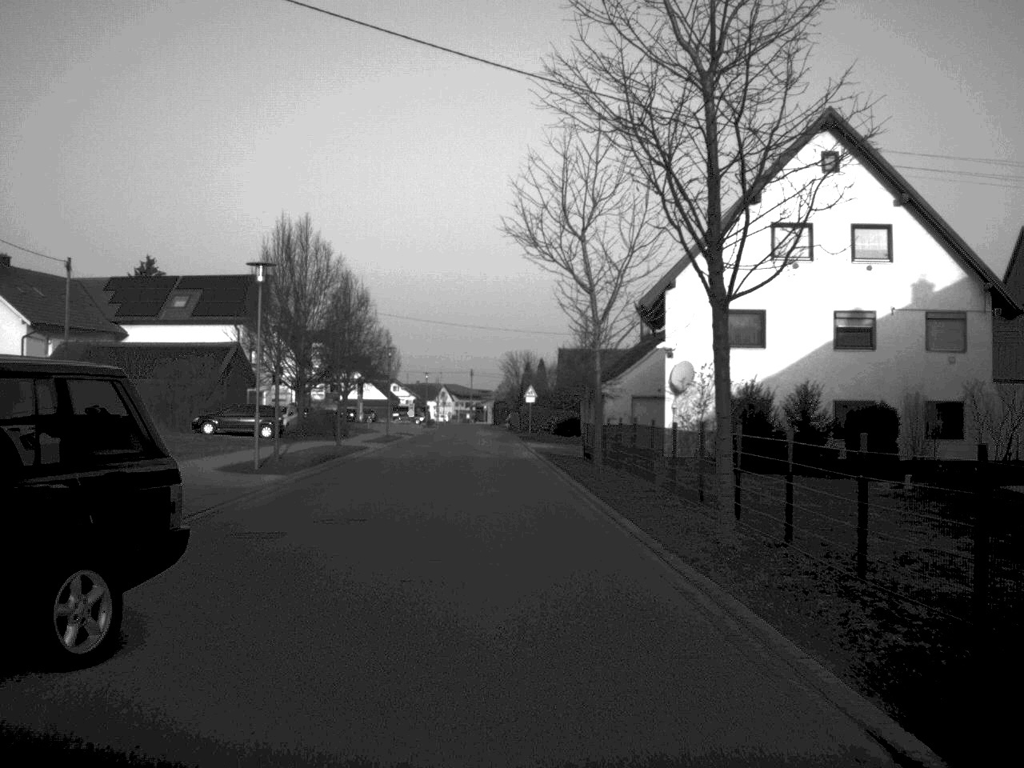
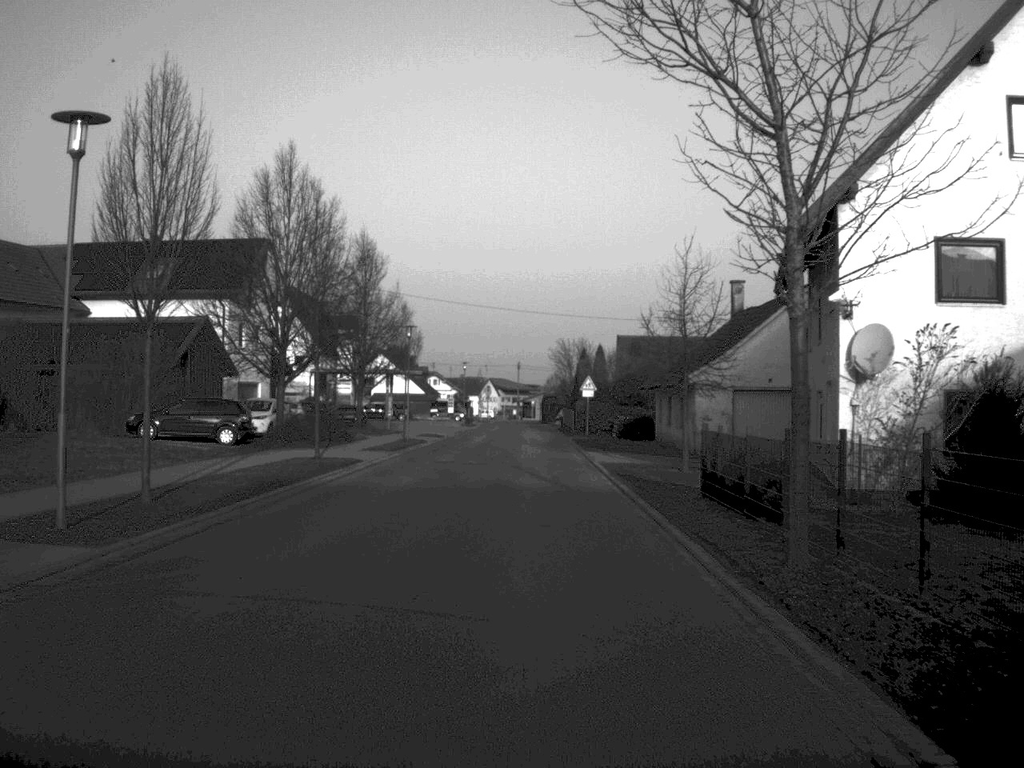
(-0.3, +15.9) m; -2°
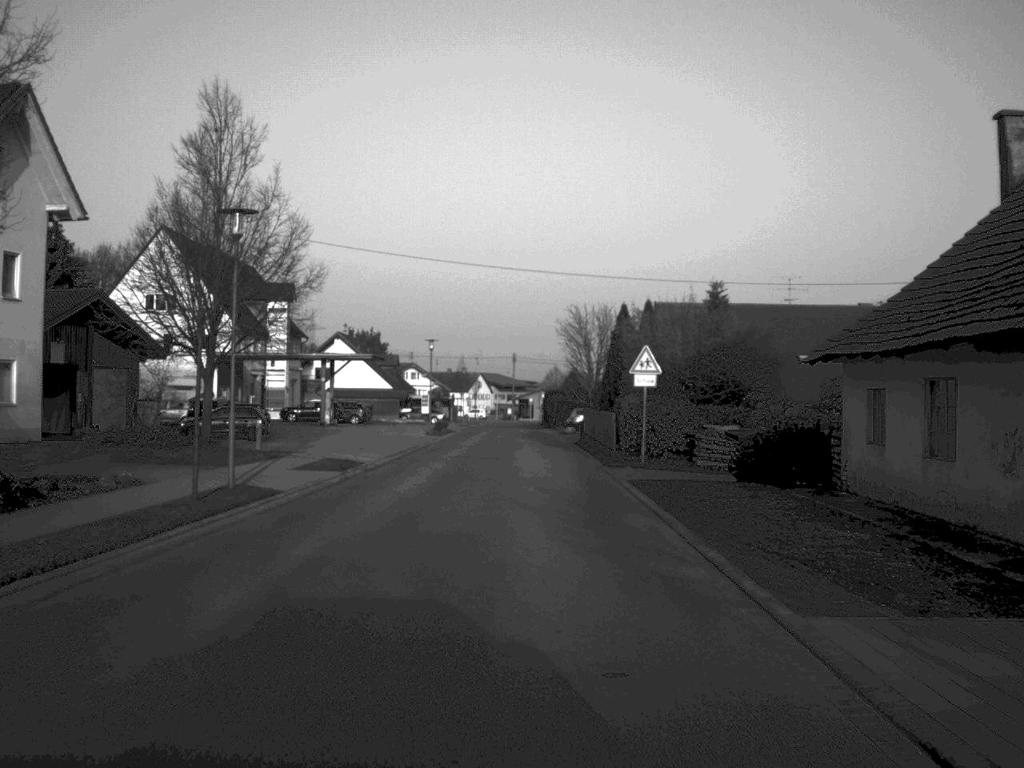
(+0.1, +33.1) m; 0°
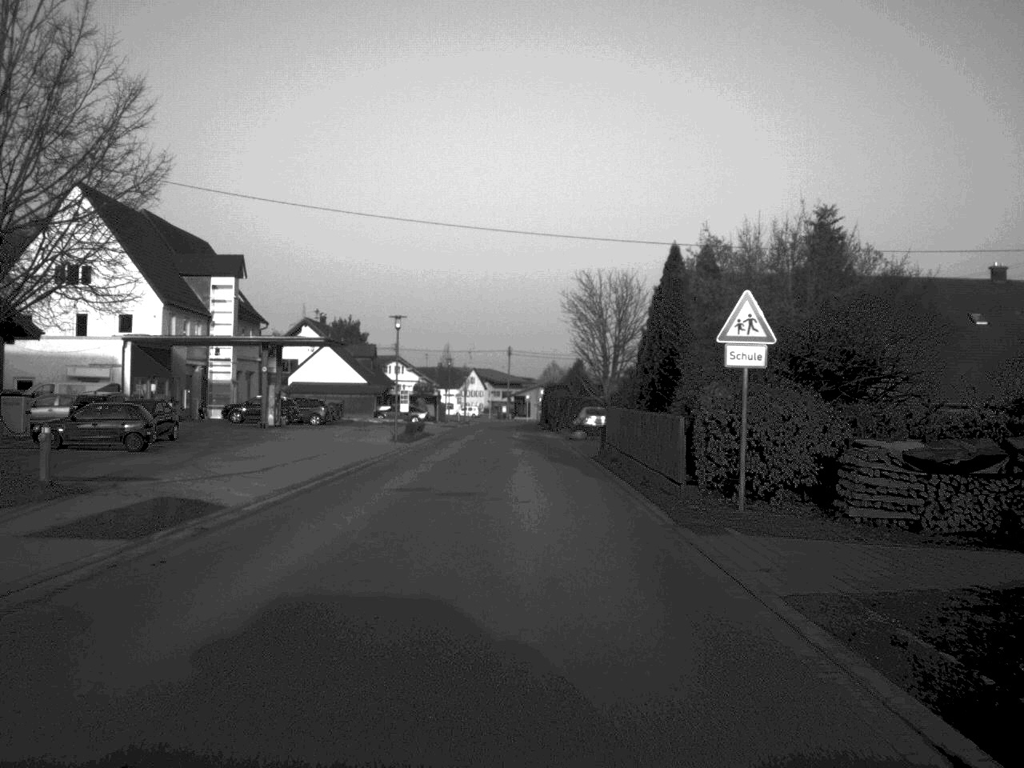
(0.0, +16.1) m; 0°
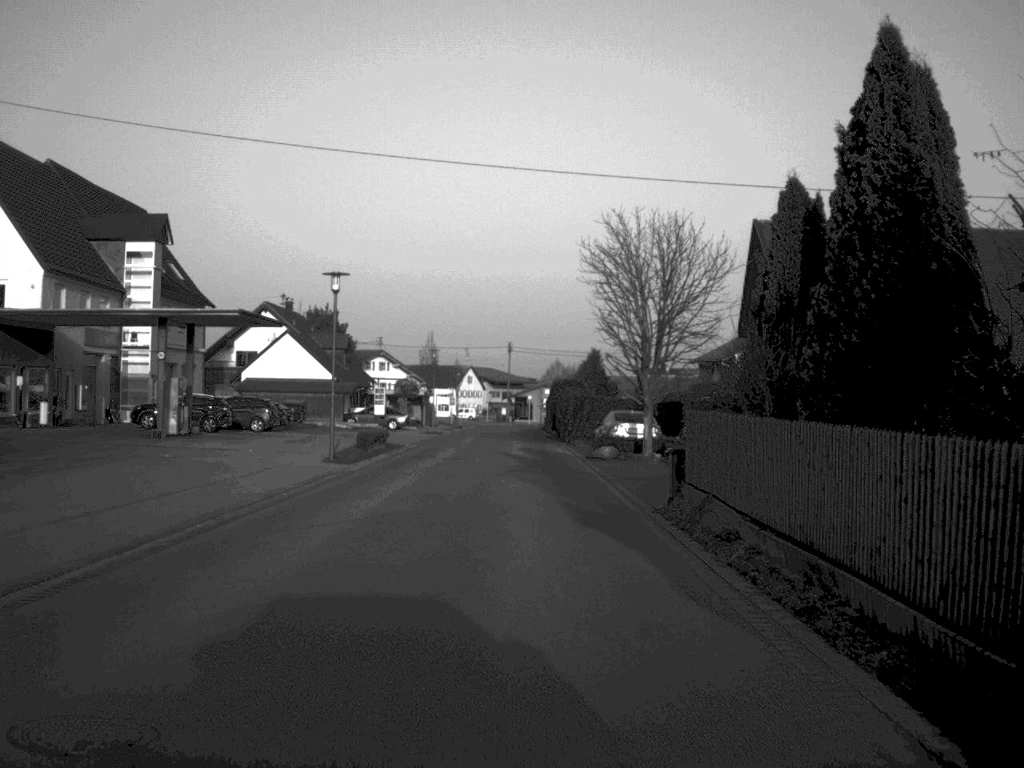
(0.0, +17.3) m; 0°
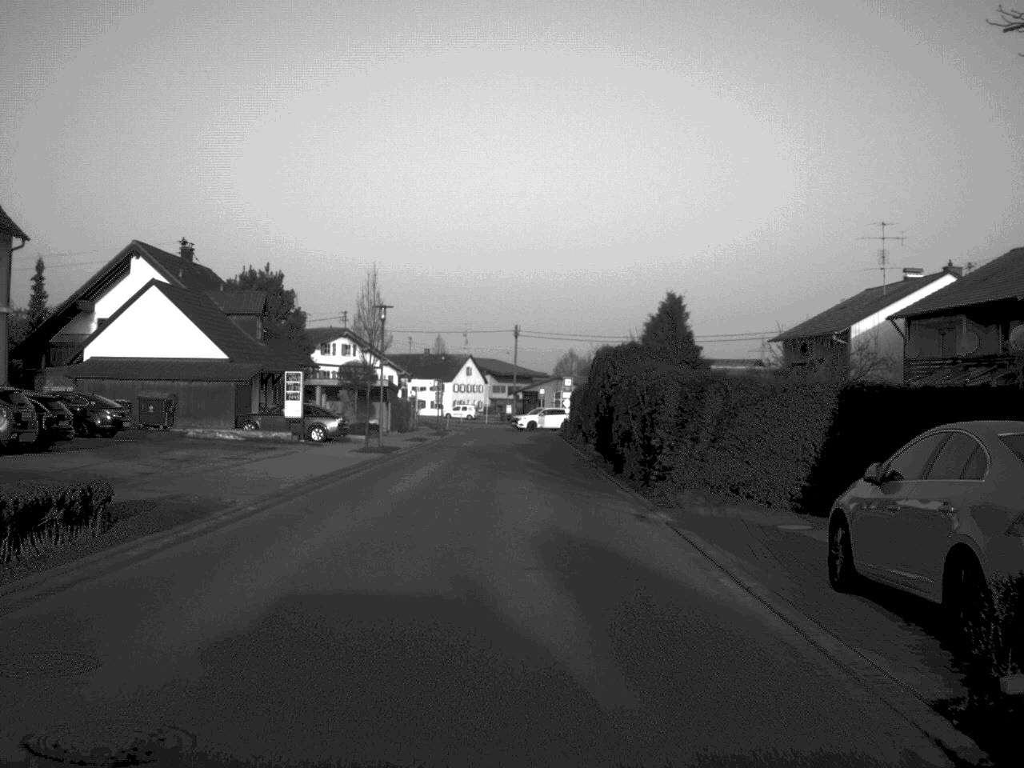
(-0.2, +32.1) m; 0°
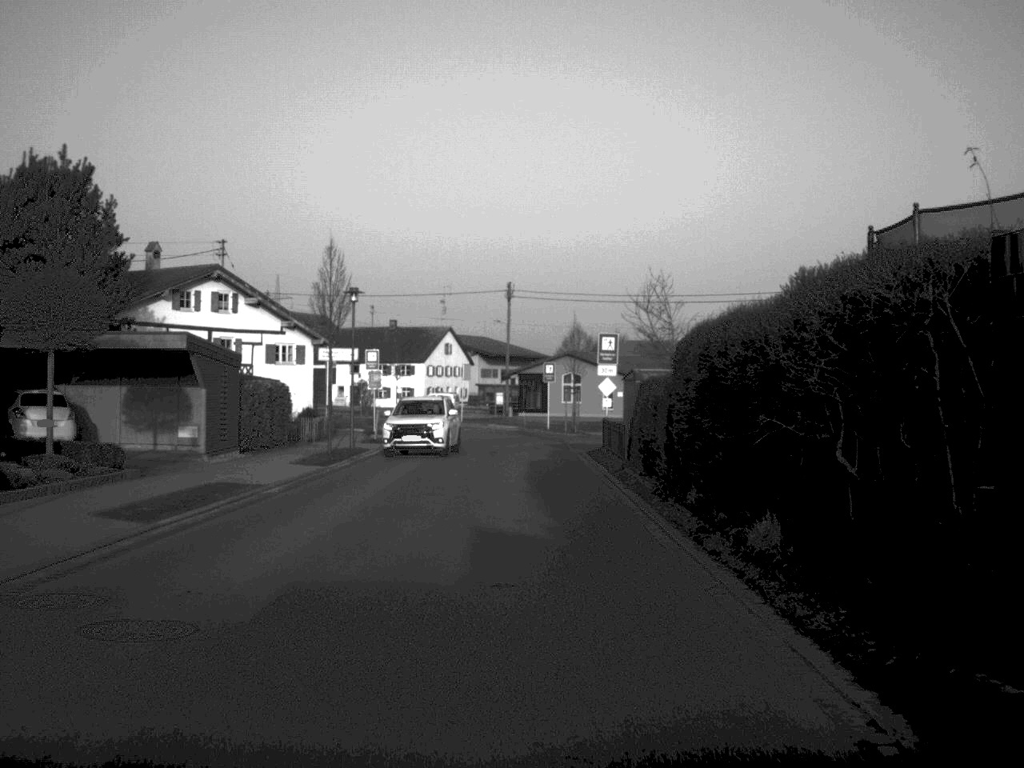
(+0.1, +39.7) m; 0°
